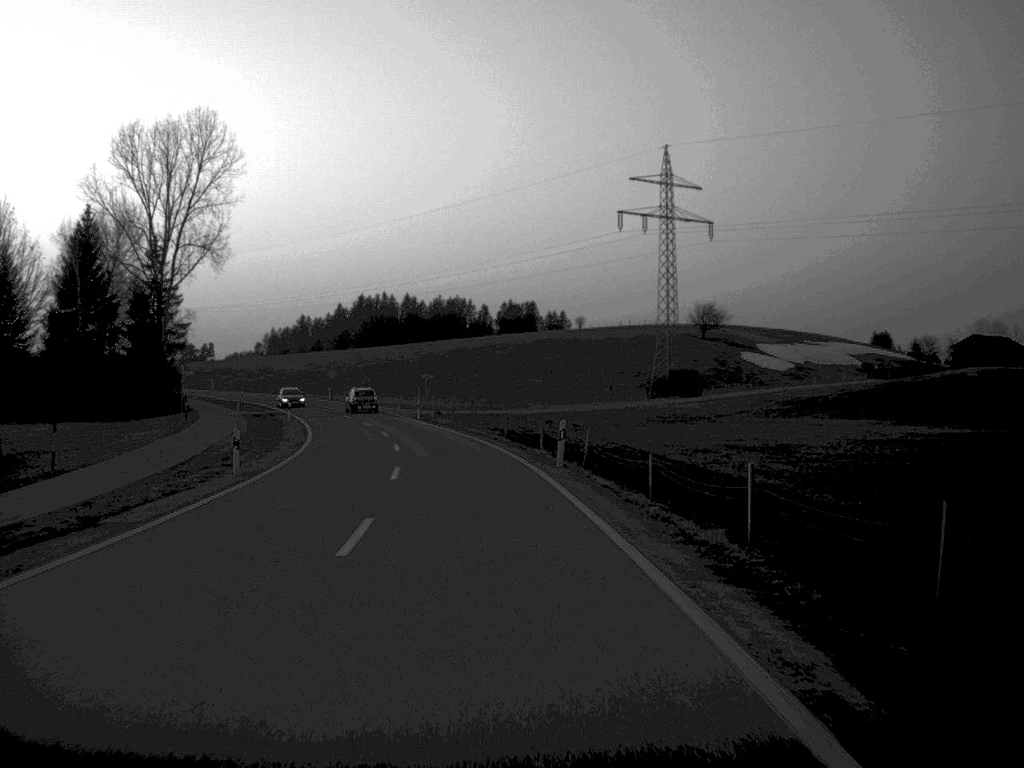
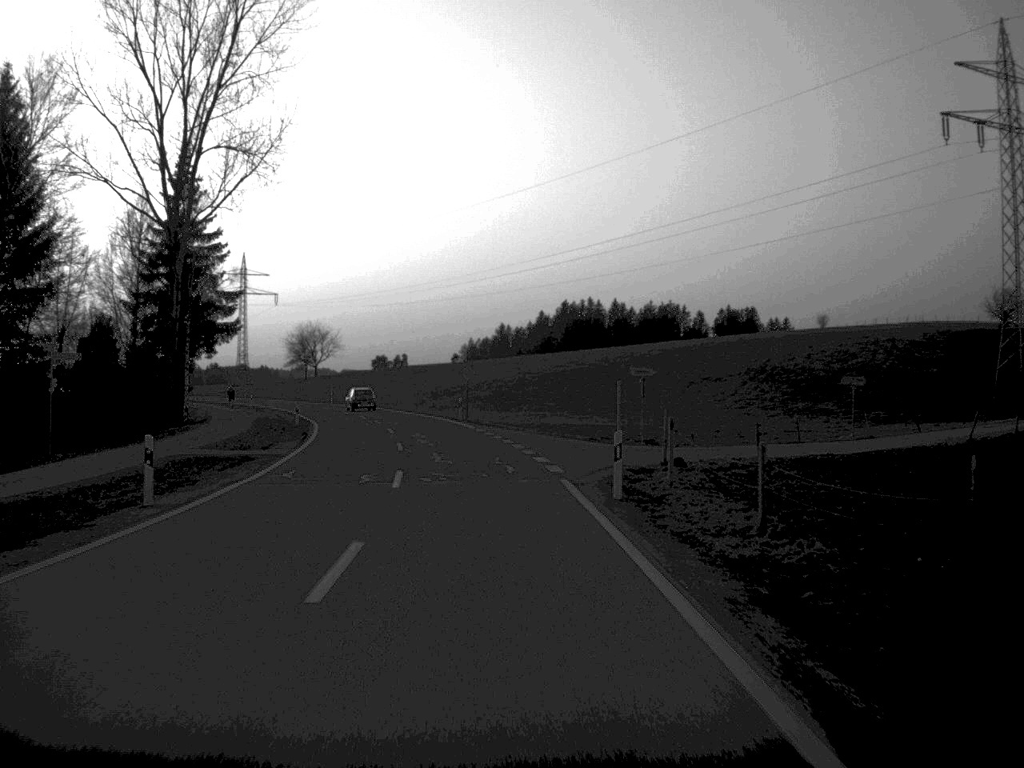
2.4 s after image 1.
(-4.0, +51.0) m; -9°
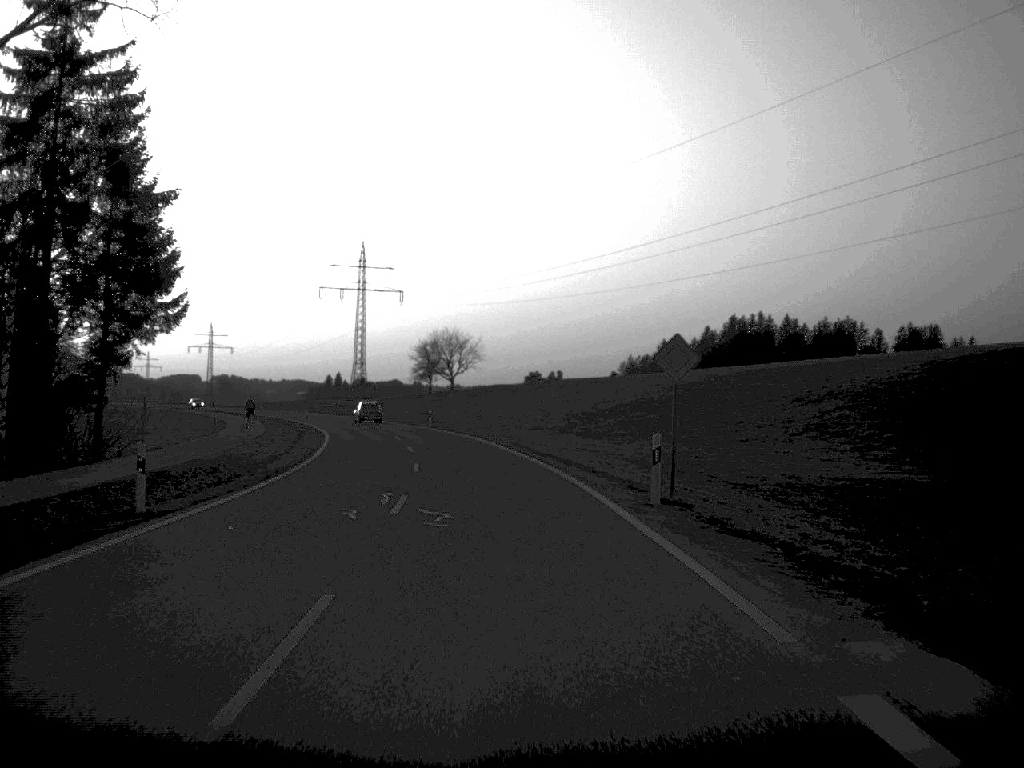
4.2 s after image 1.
(-2.5, +41.1) m; -7°
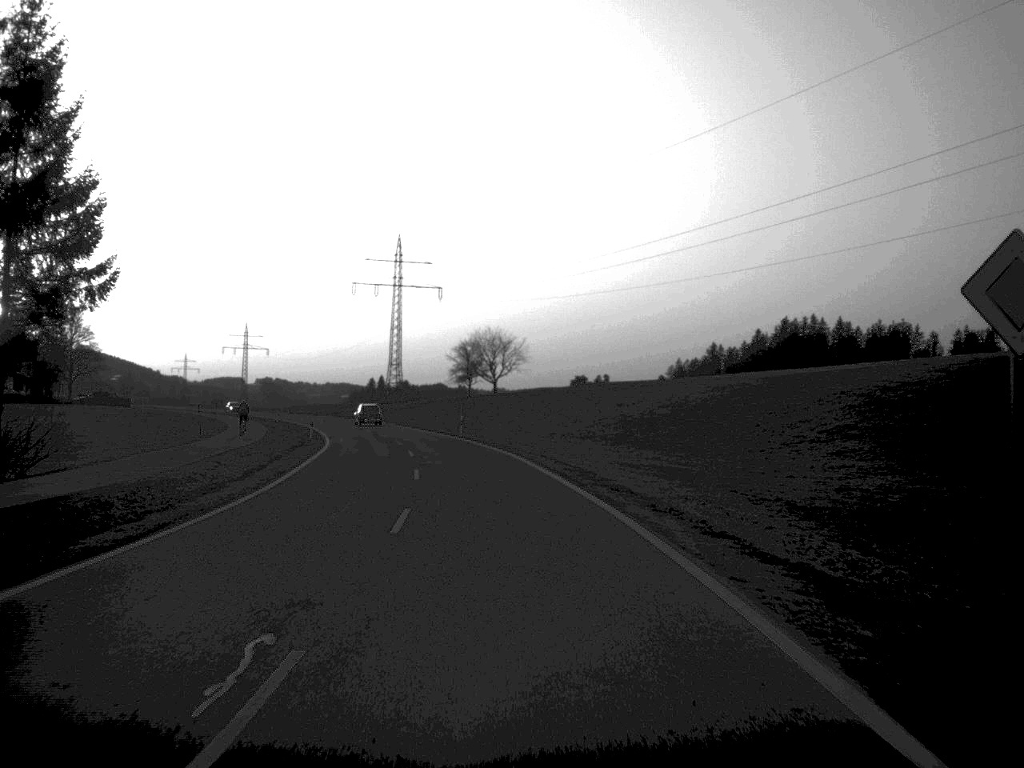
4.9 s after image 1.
(-0.2, +13.4) m; -2°
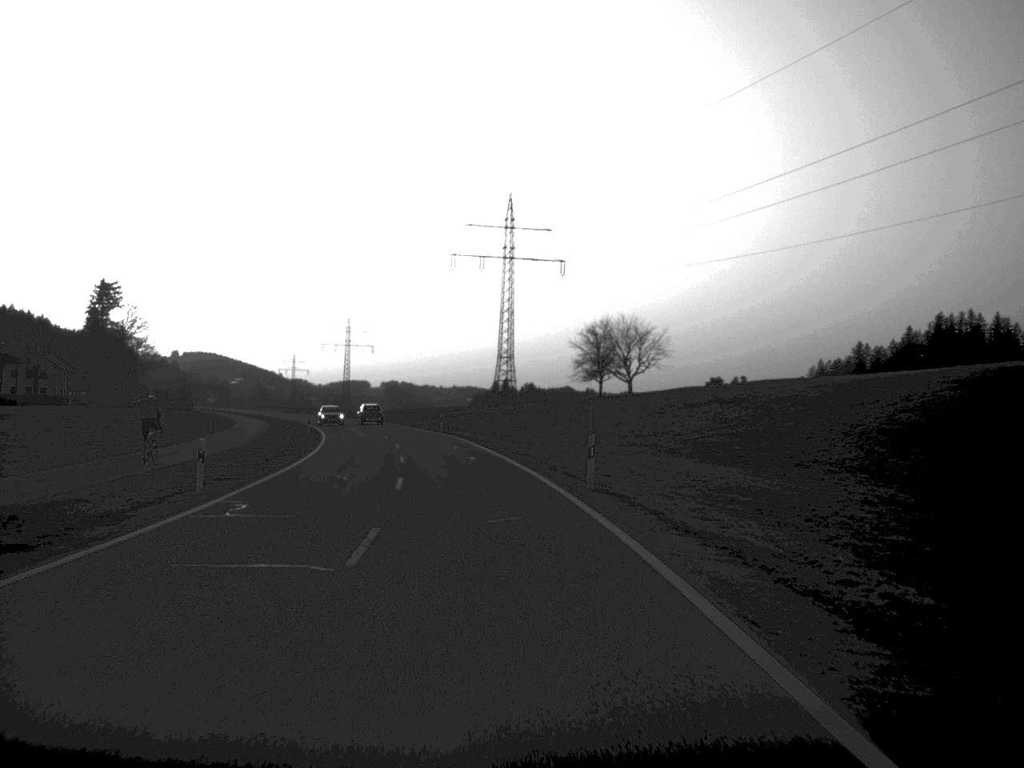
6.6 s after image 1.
(-1.9, +39.6) m; -6°
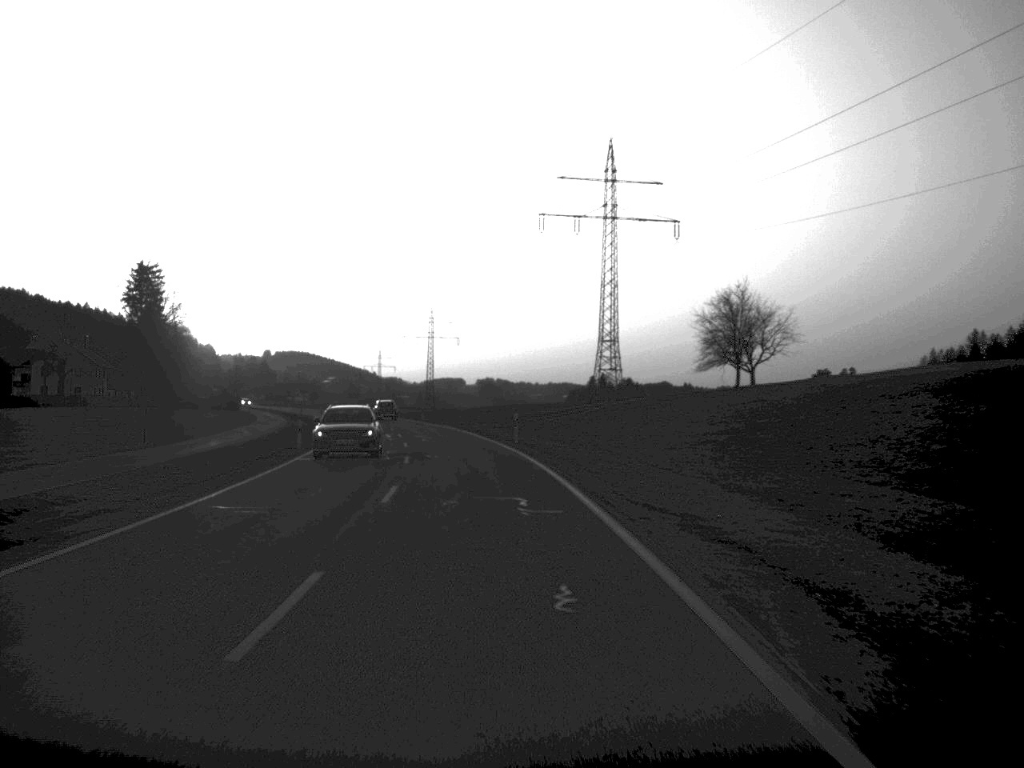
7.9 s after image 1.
(-1.1, +29.1) m; -4°
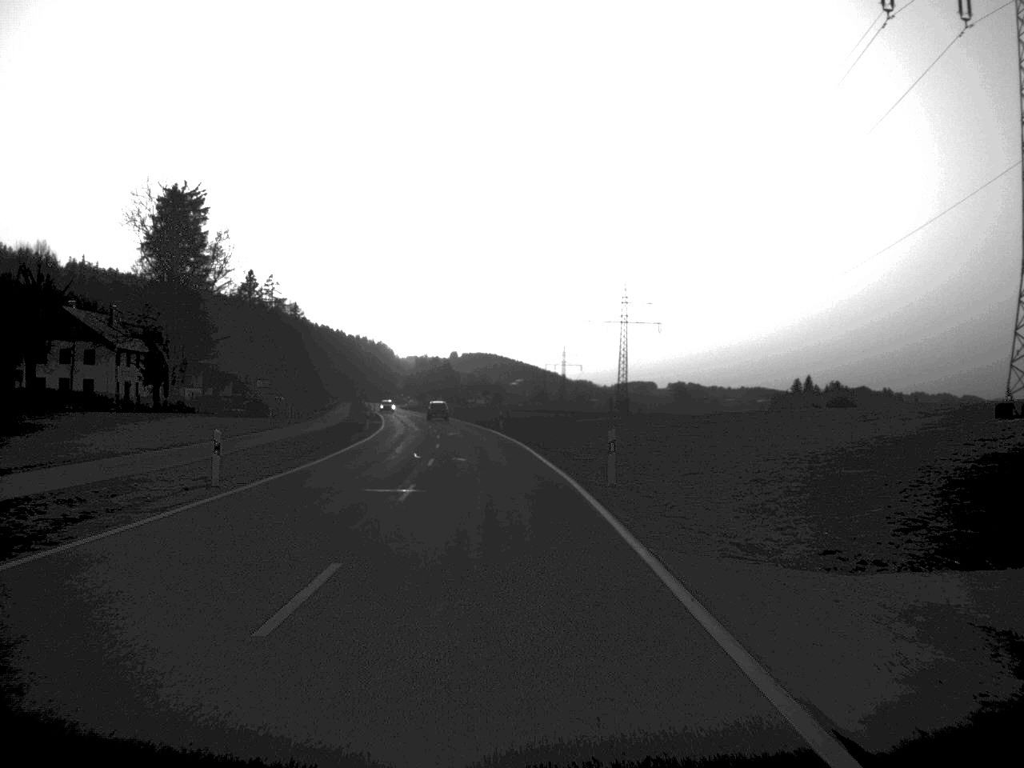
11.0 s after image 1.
(-5.5, +70.9) m; -8°
